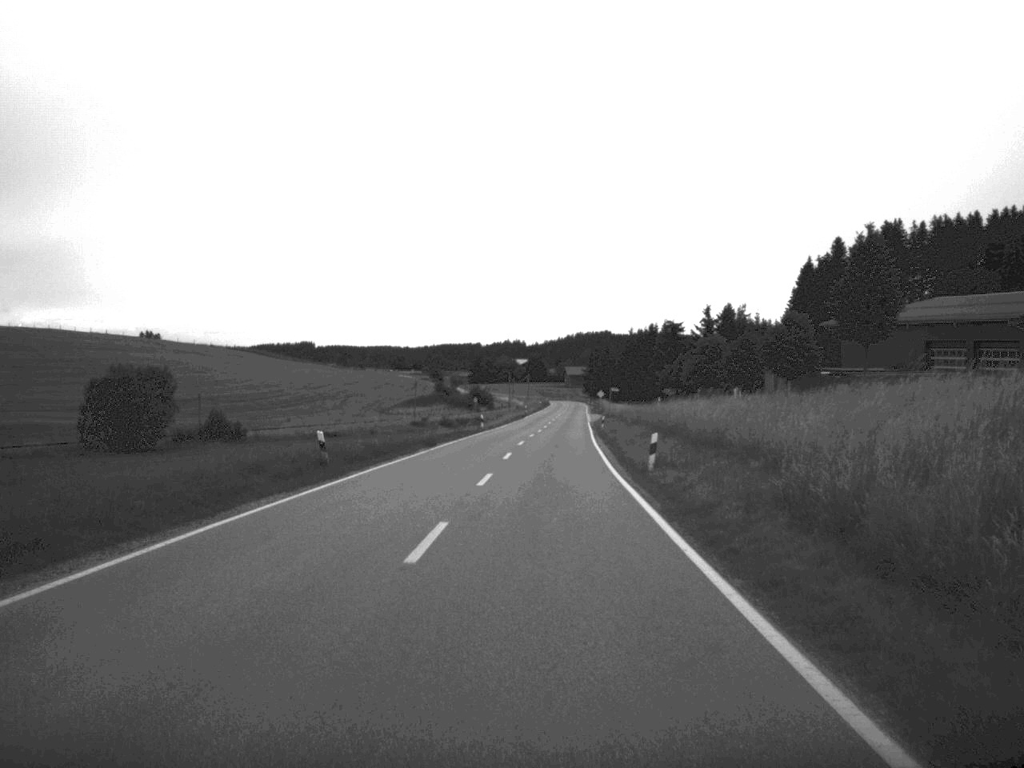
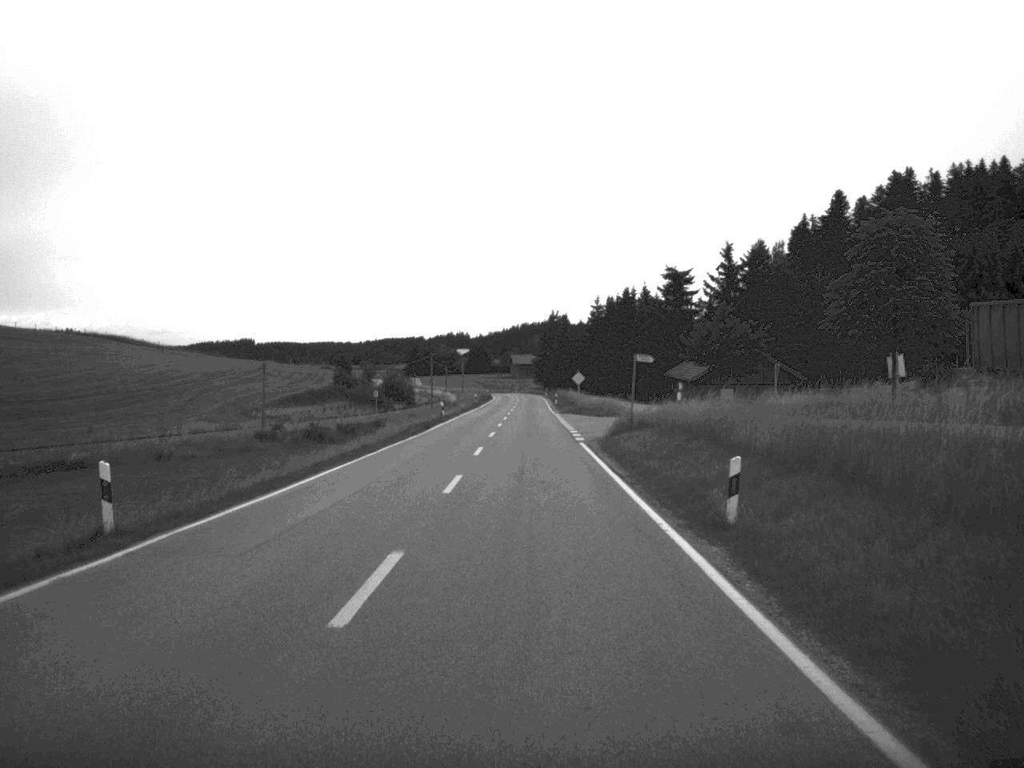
(+1.5, +61.8) m; +2°
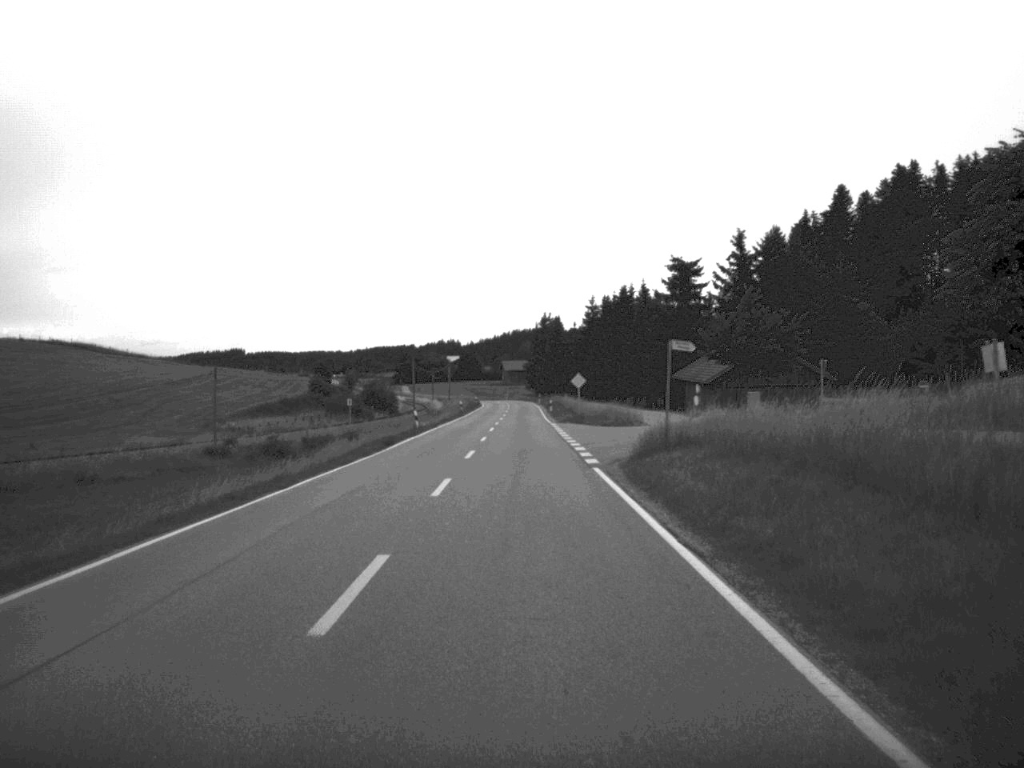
(0.0, +12.0) m; 0°
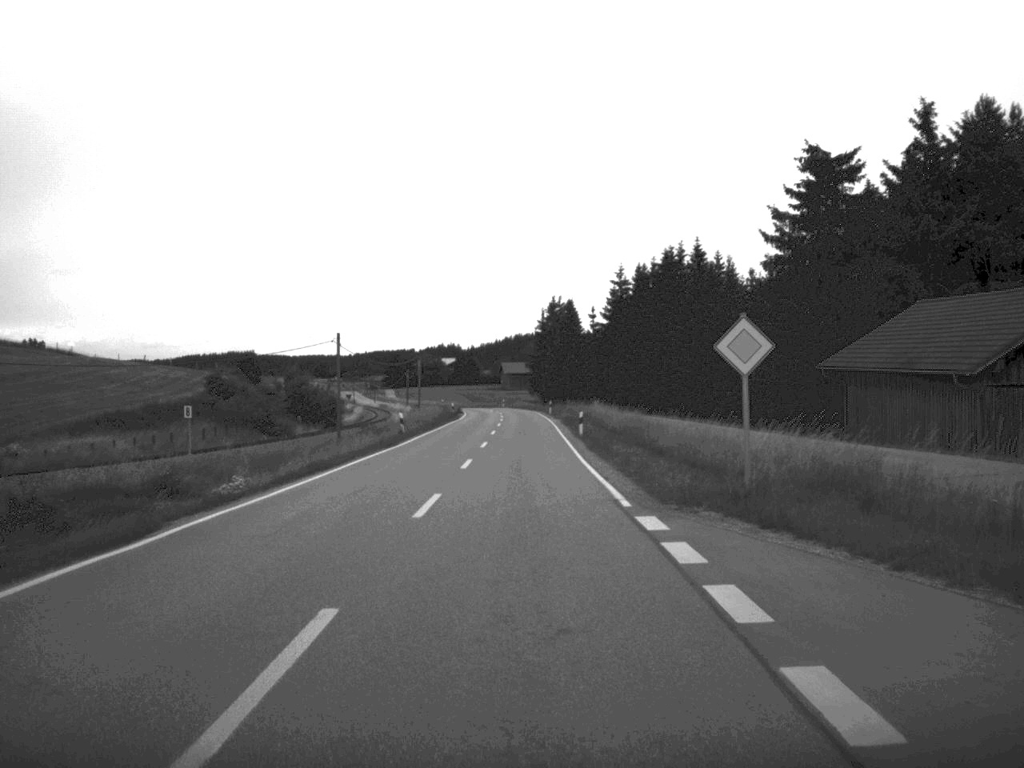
(-0.1, +50.2) m; 0°
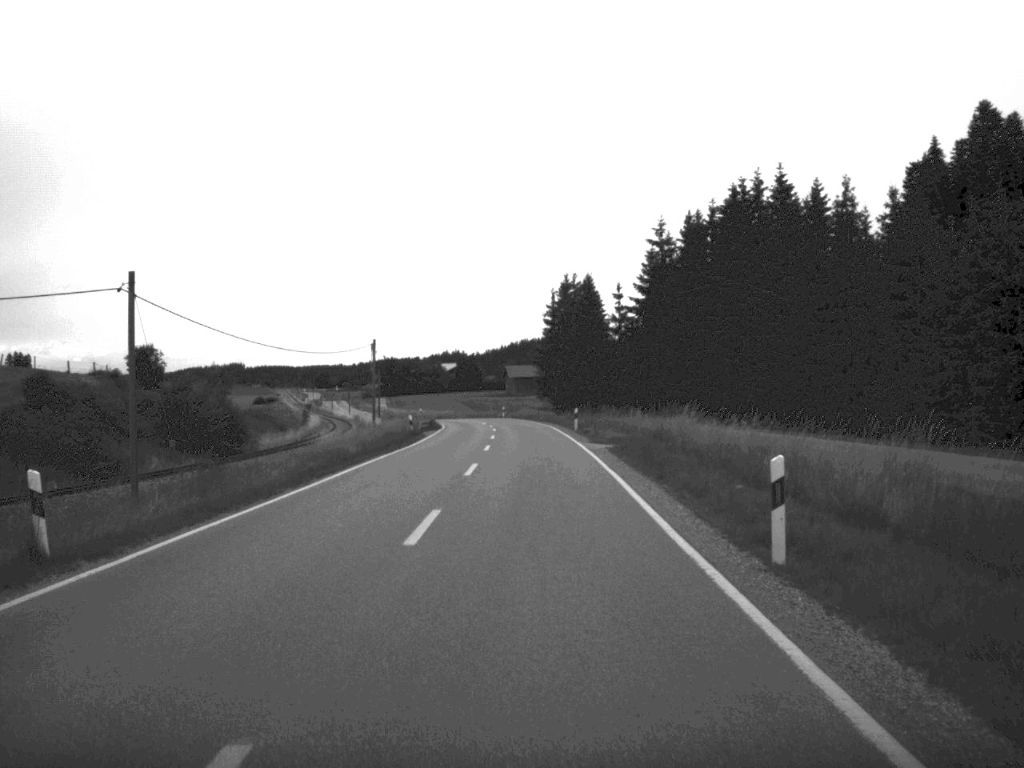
(-0.1, +38.5) m; 0°
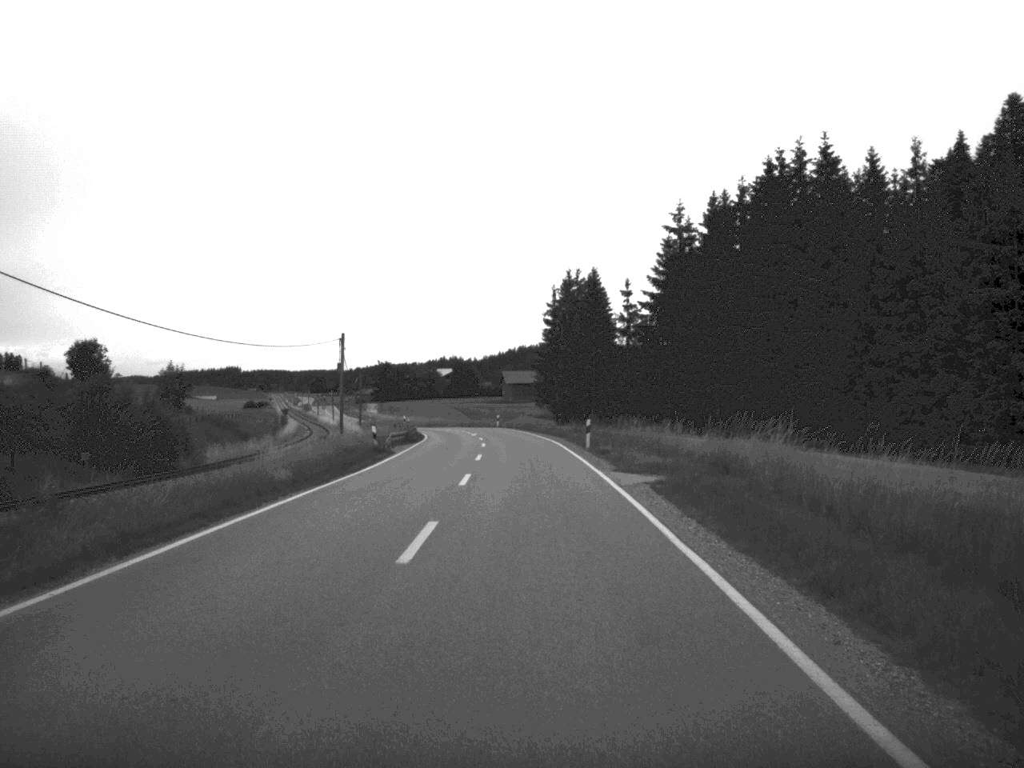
(0.0, +12.6) m; 0°
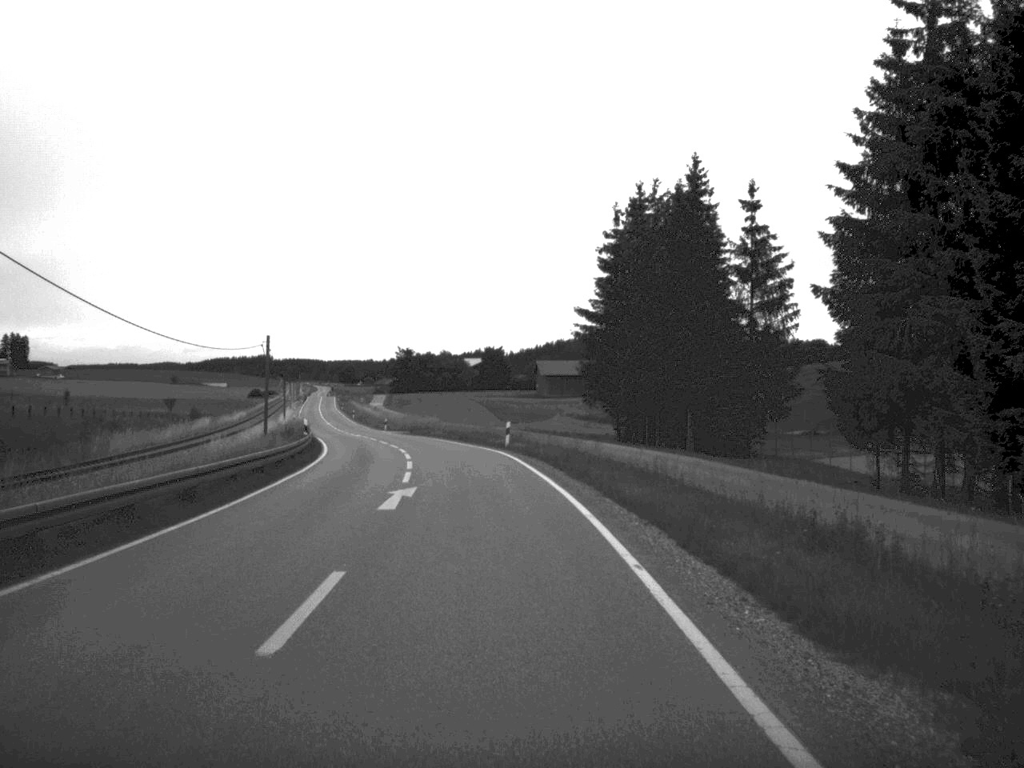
(-0.2, +51.3) m; -2°
